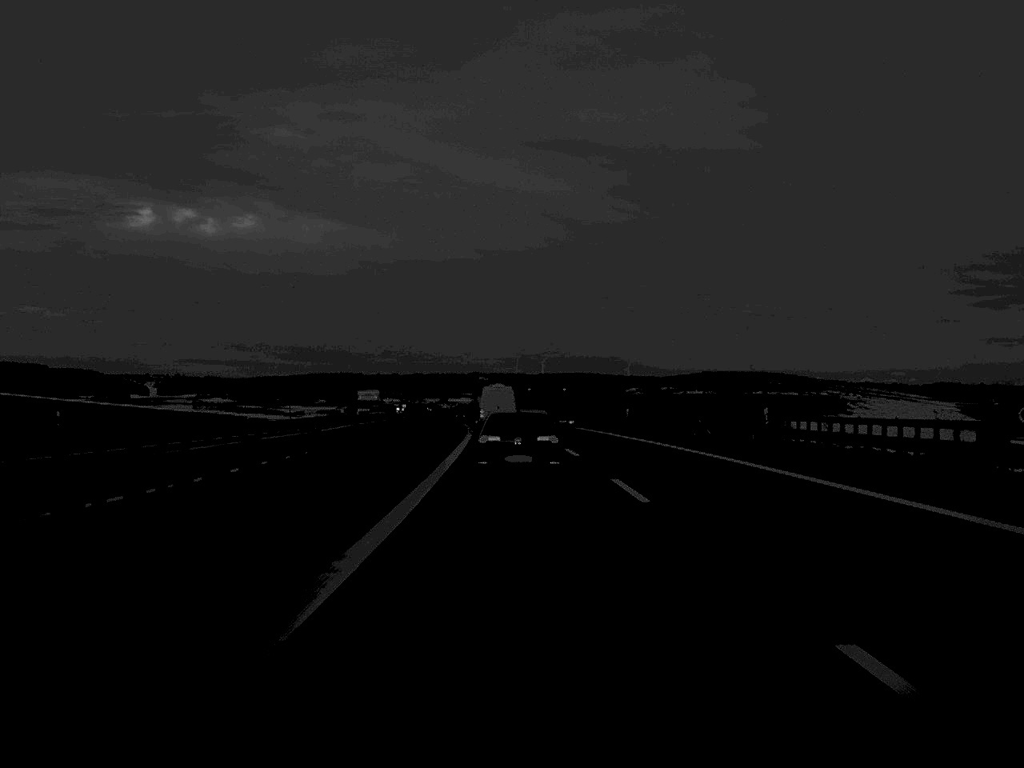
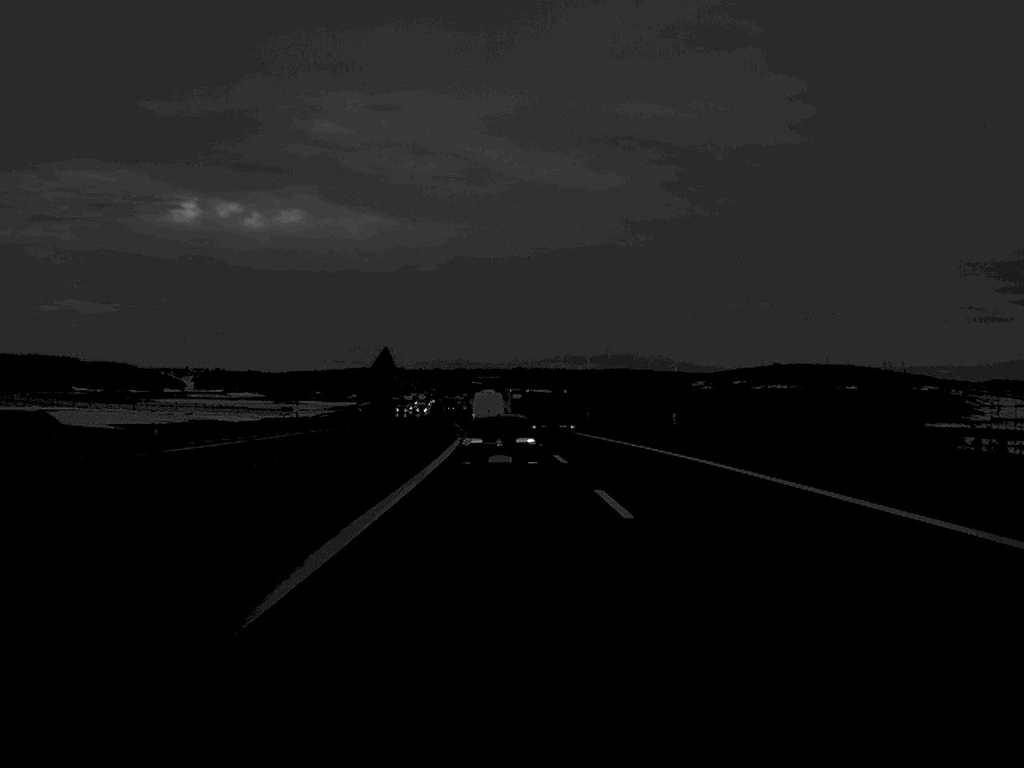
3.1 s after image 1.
(-1.1, +73.7) m; -2°
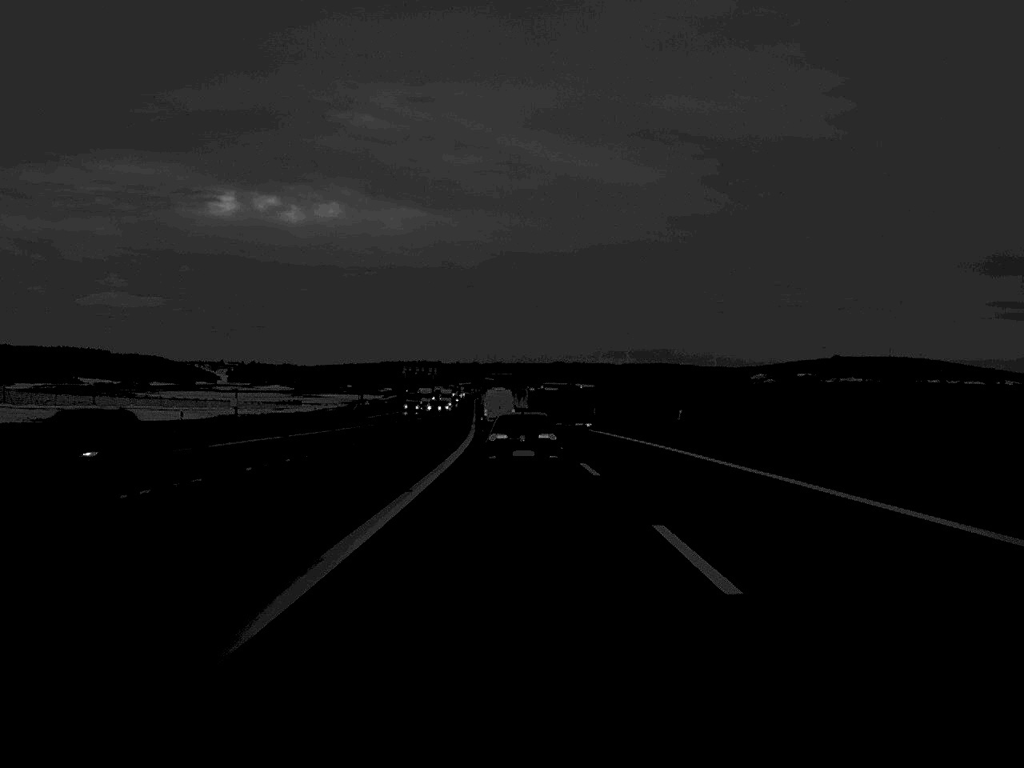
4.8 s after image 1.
(-0.7, +43.1) m; -2°
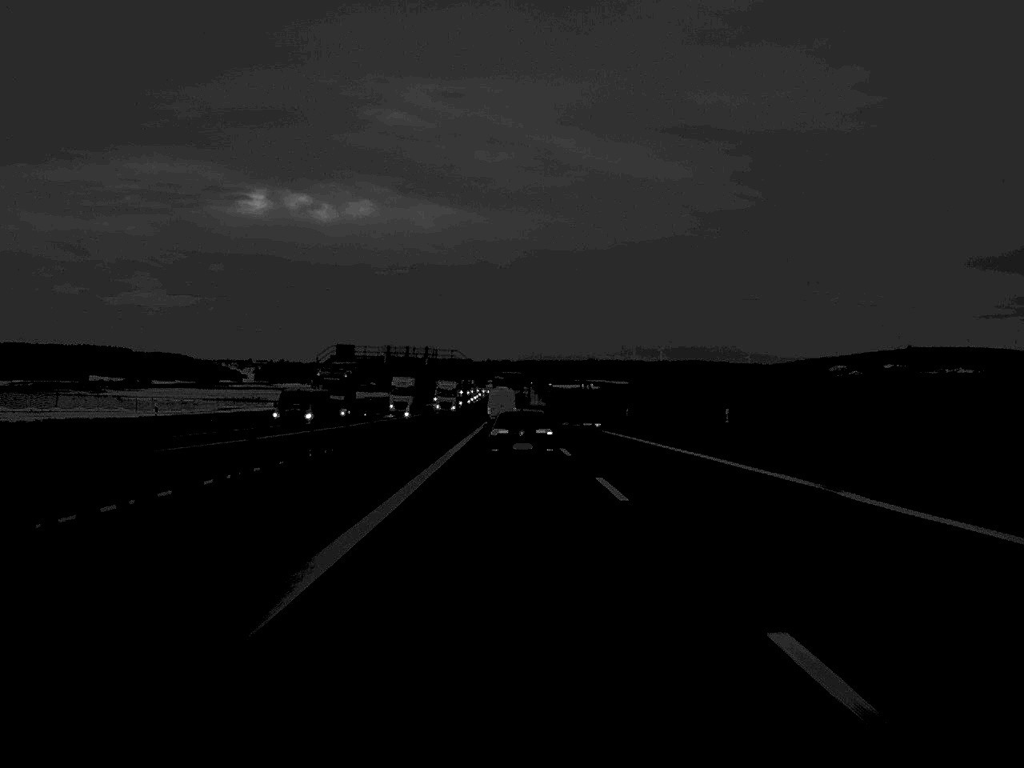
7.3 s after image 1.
(-0.7, +61.5) m; -1°
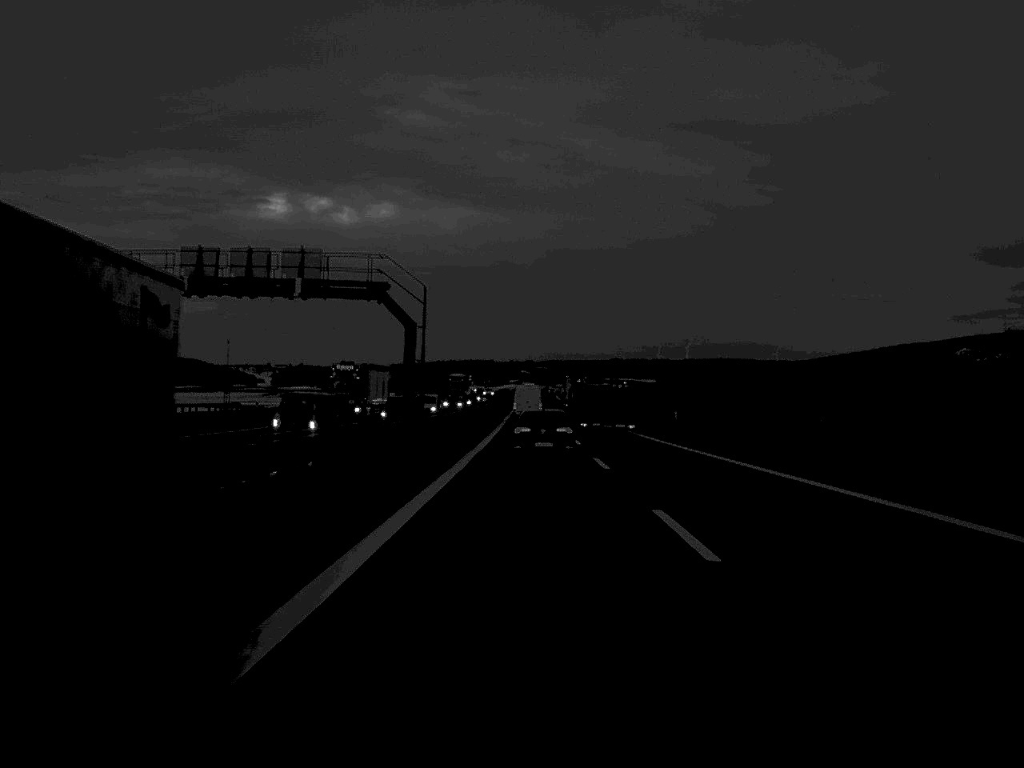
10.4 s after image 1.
(-0.9, +79.5) m; -1°
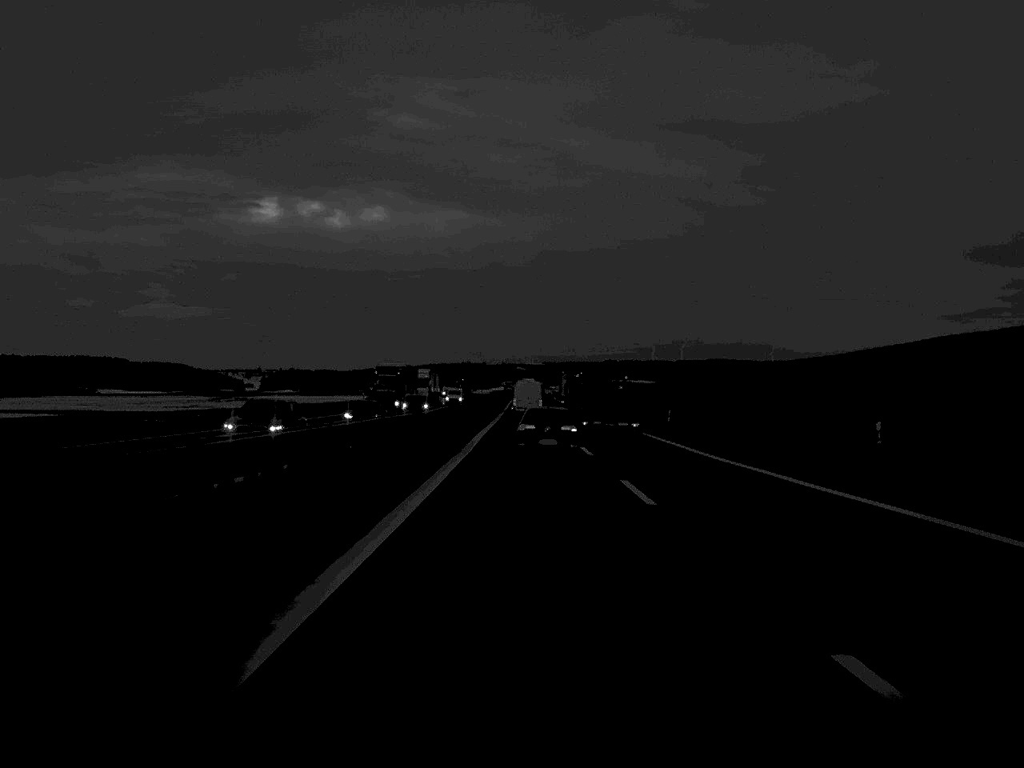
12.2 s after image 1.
(+0.1, +46.9) m; 0°
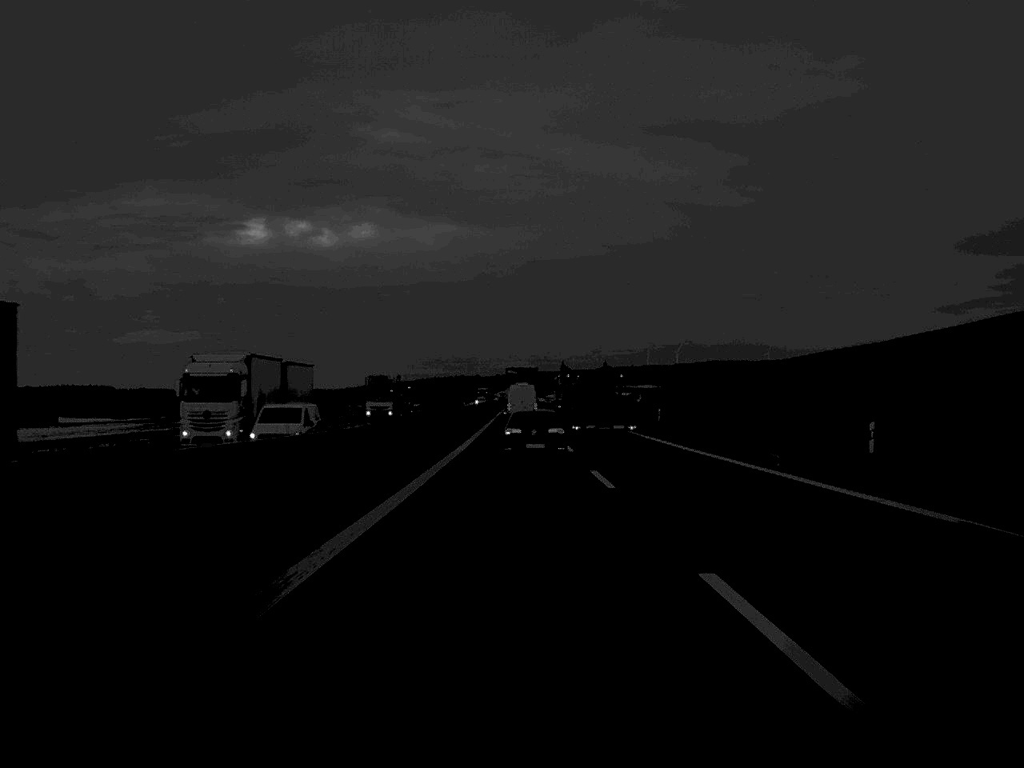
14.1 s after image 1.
(+0.2, +49.9) m; 0°
